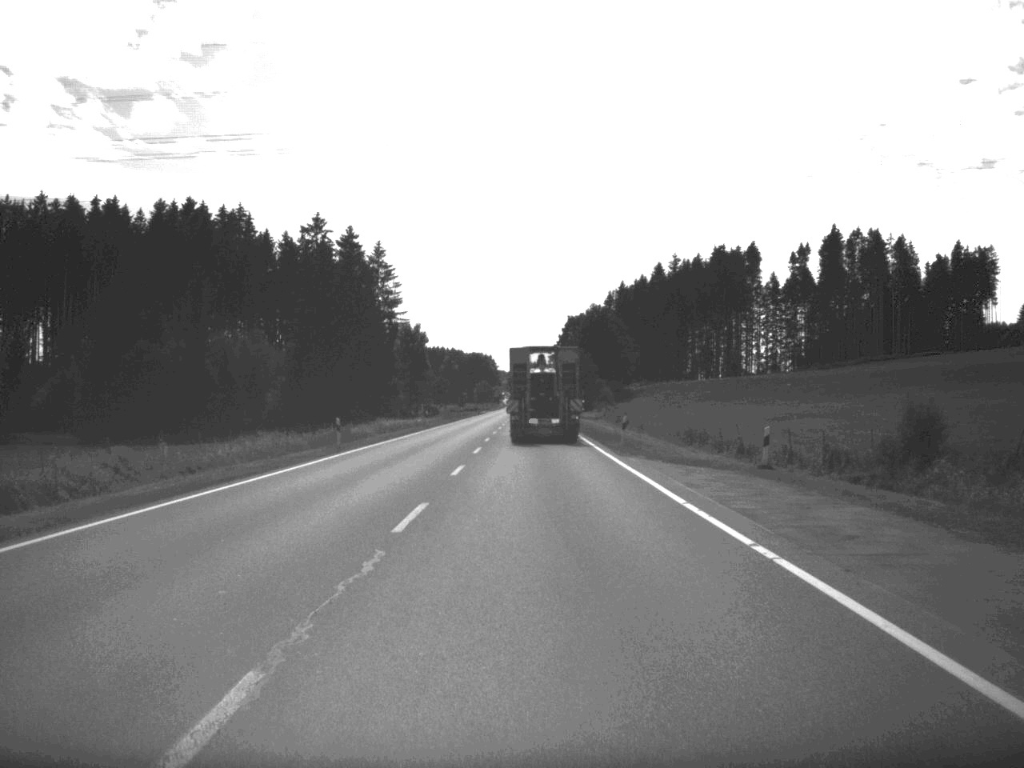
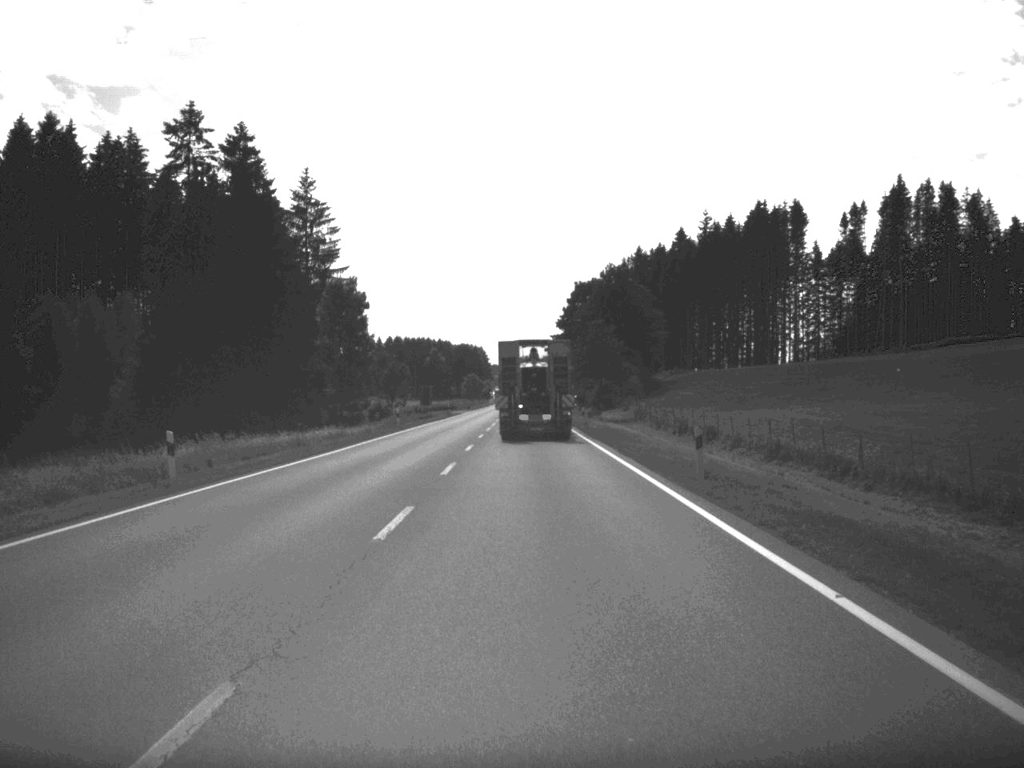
(-0.1, +60.4) m; 0°
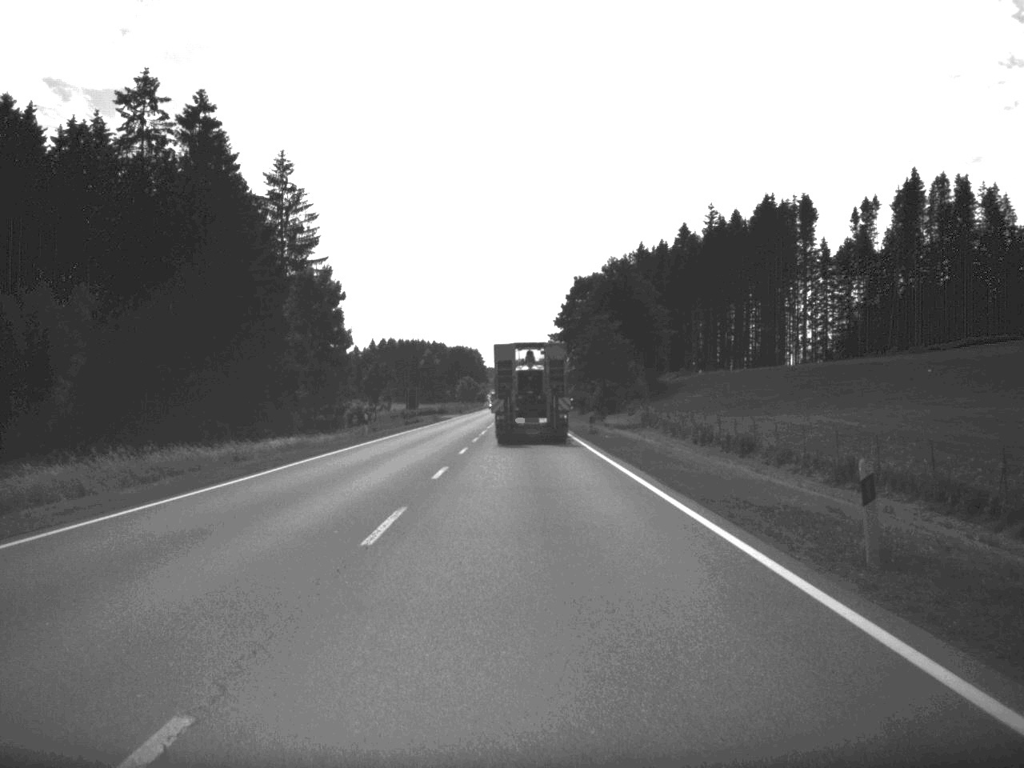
(0.0, +12.0) m; 0°
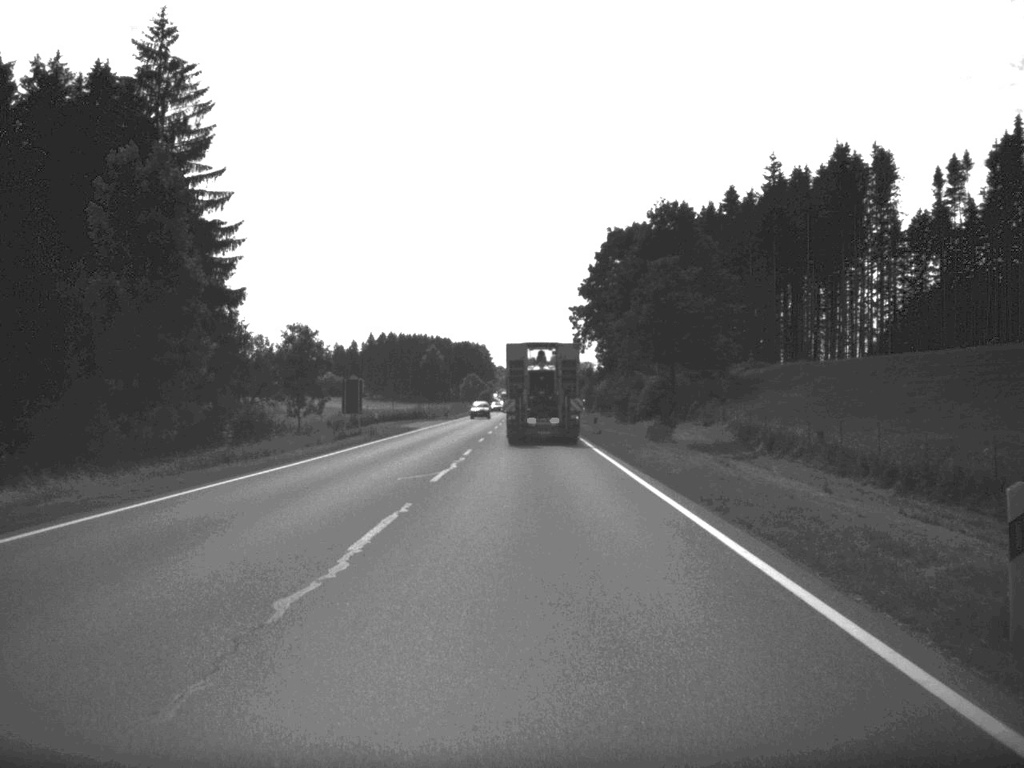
(-0.2, +47.8) m; -1°
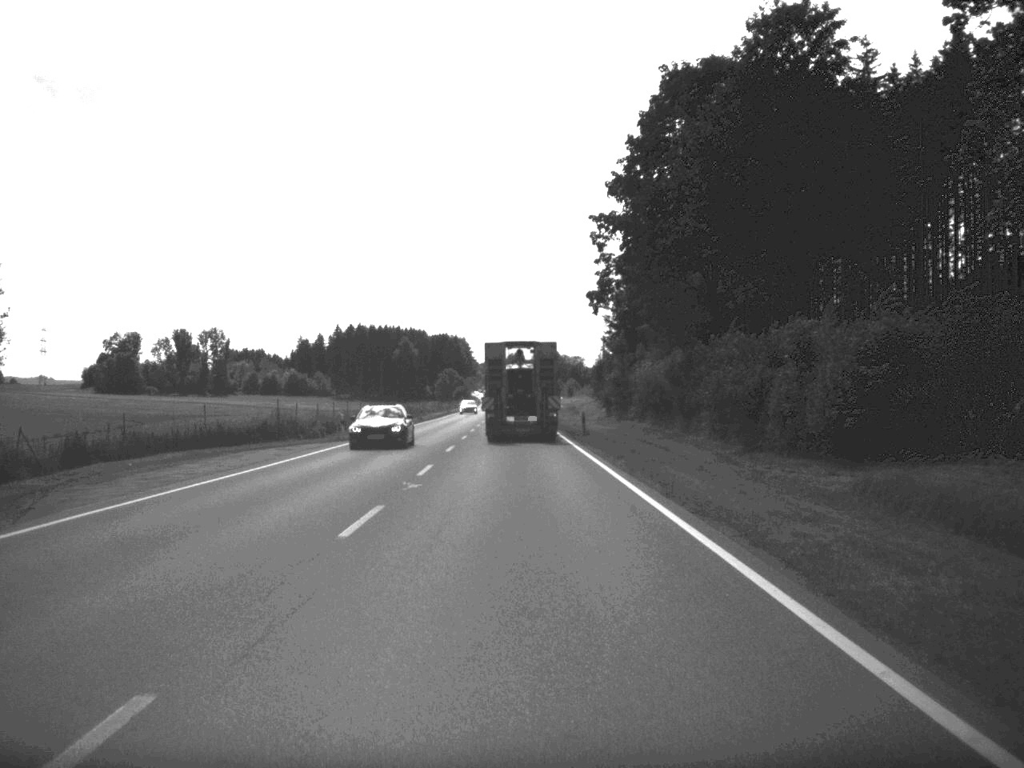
(+0.1, +57.7) m; 0°
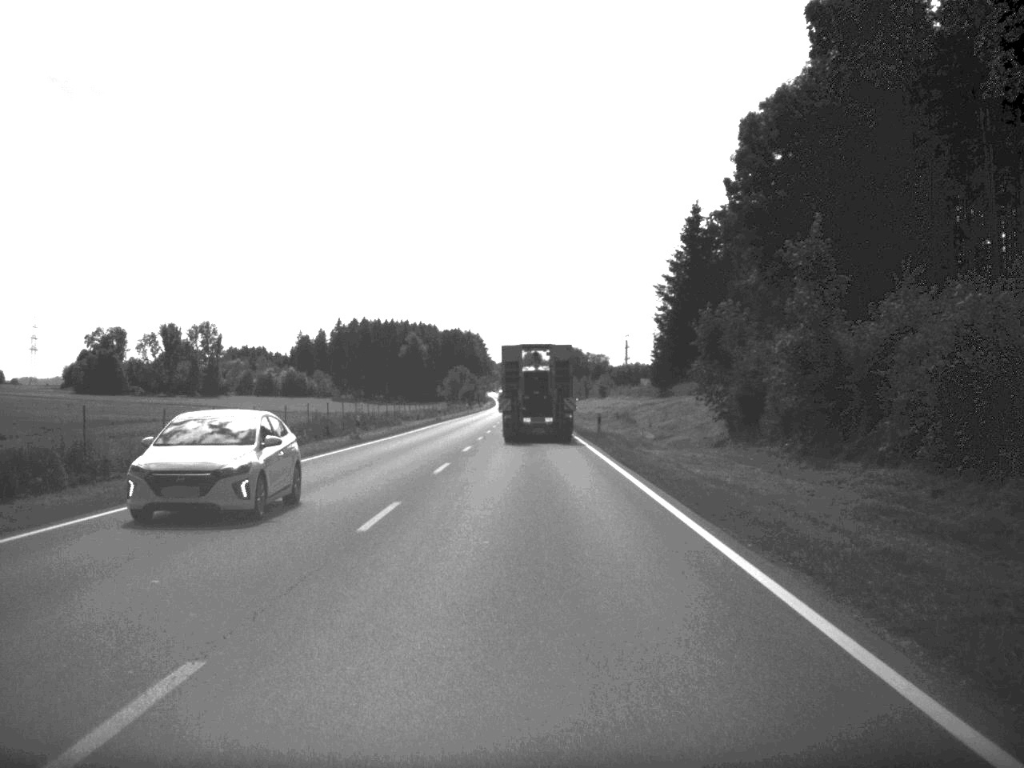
(-0.5, +46.3) m; -1°
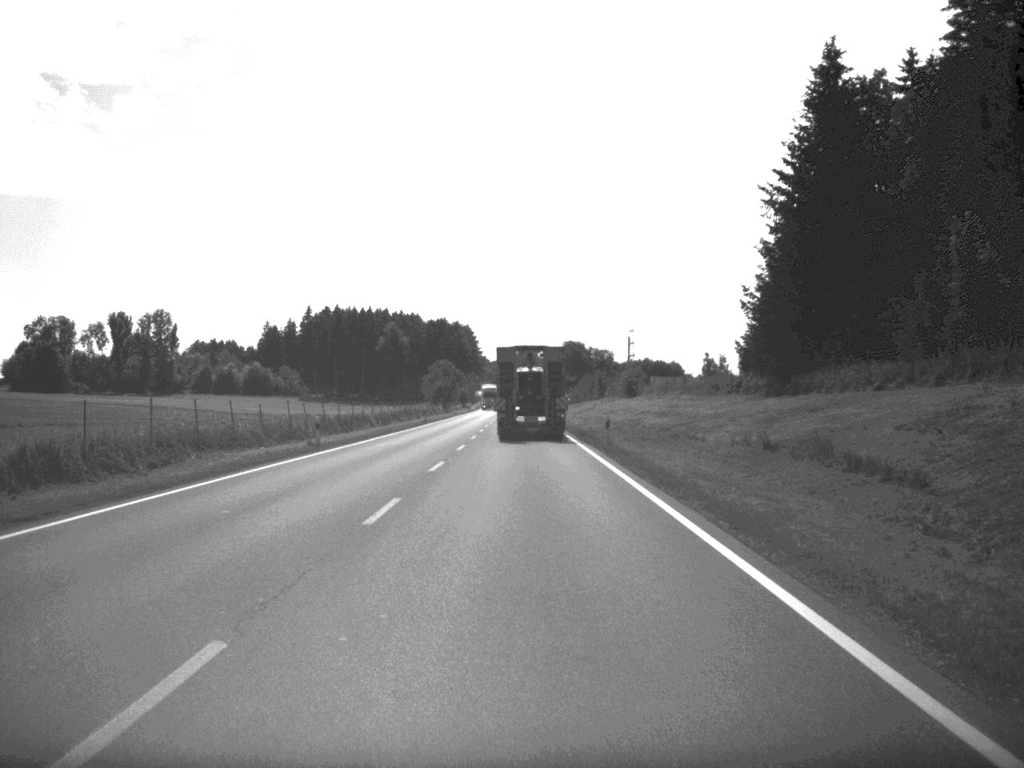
(0.0, +58.1) m; 0°
